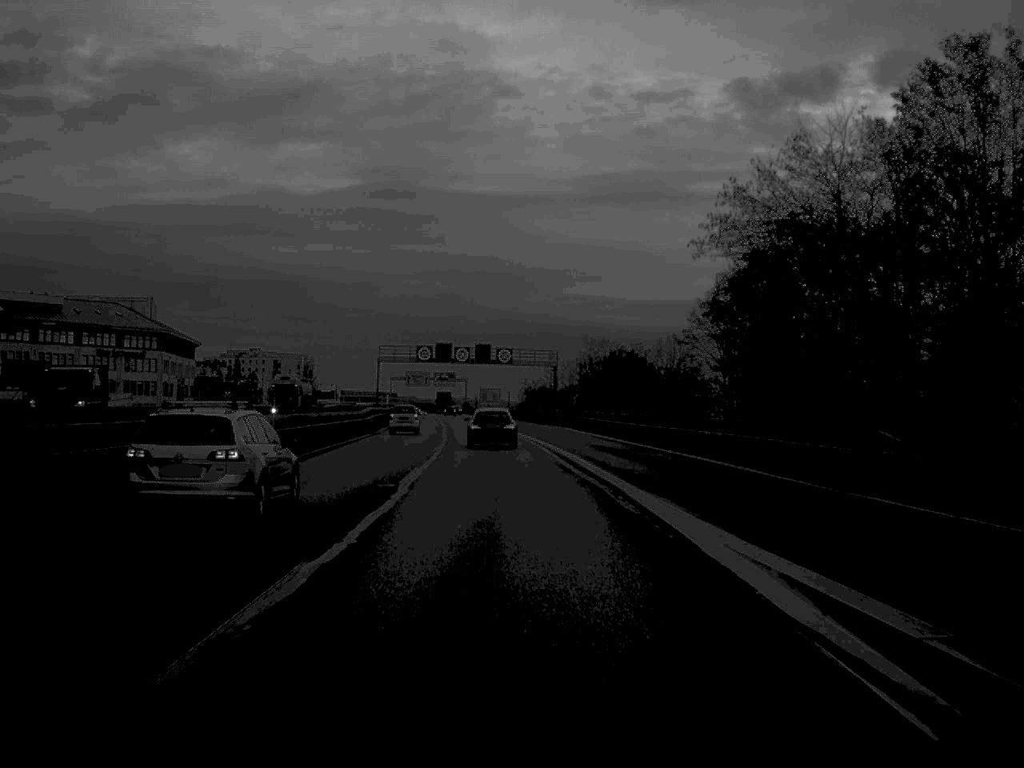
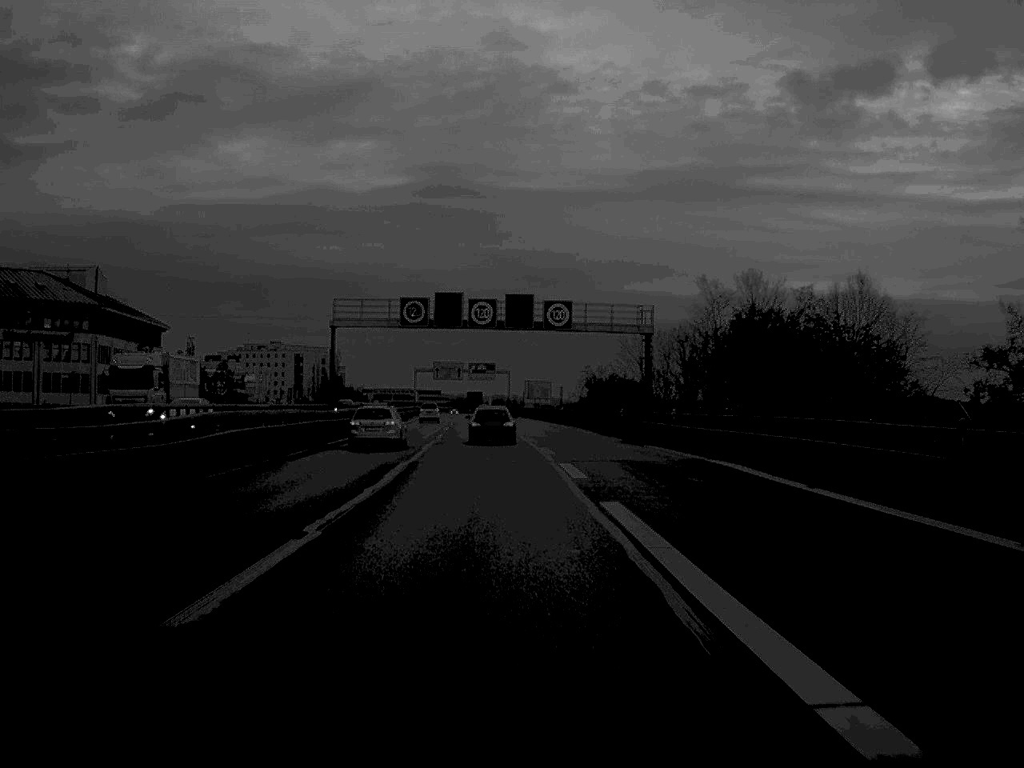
(-1.0, +52.5) m; -2°
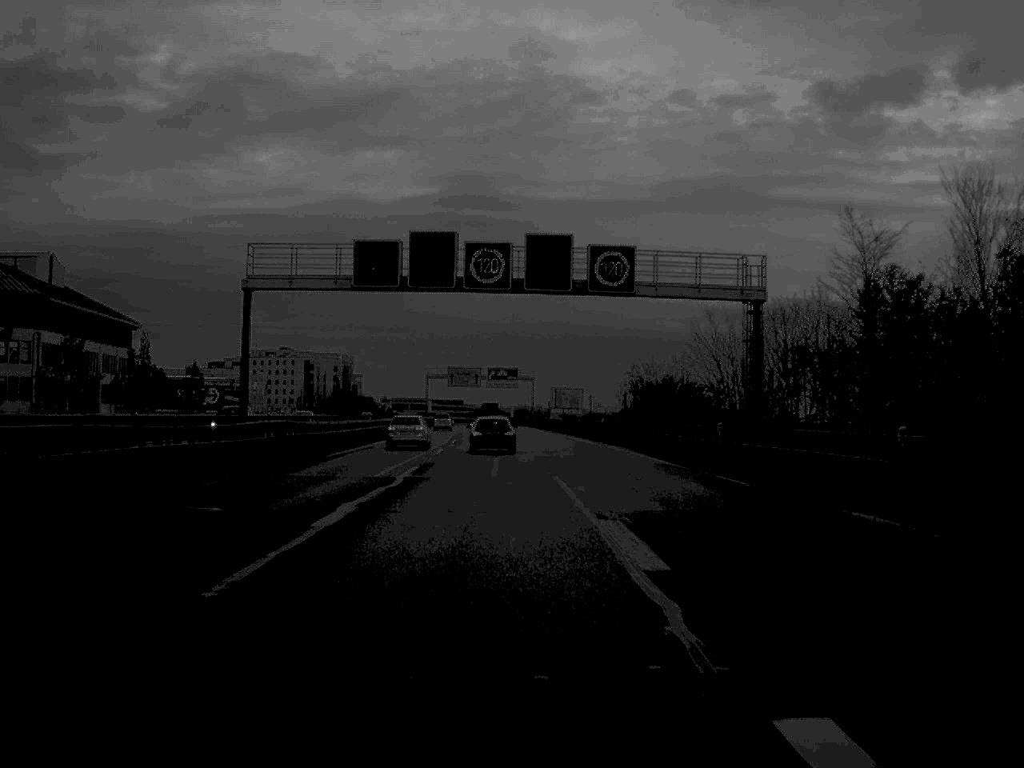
(-0.2, +25.7) m; -1°
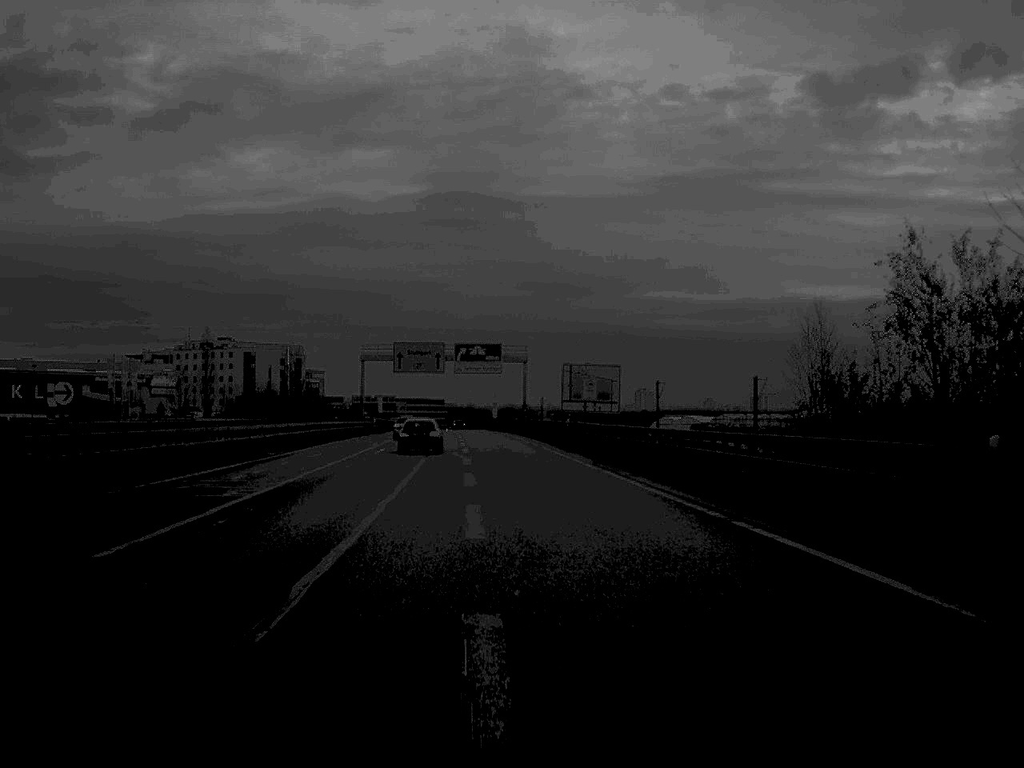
(-0.1, +67.9) m; +1°
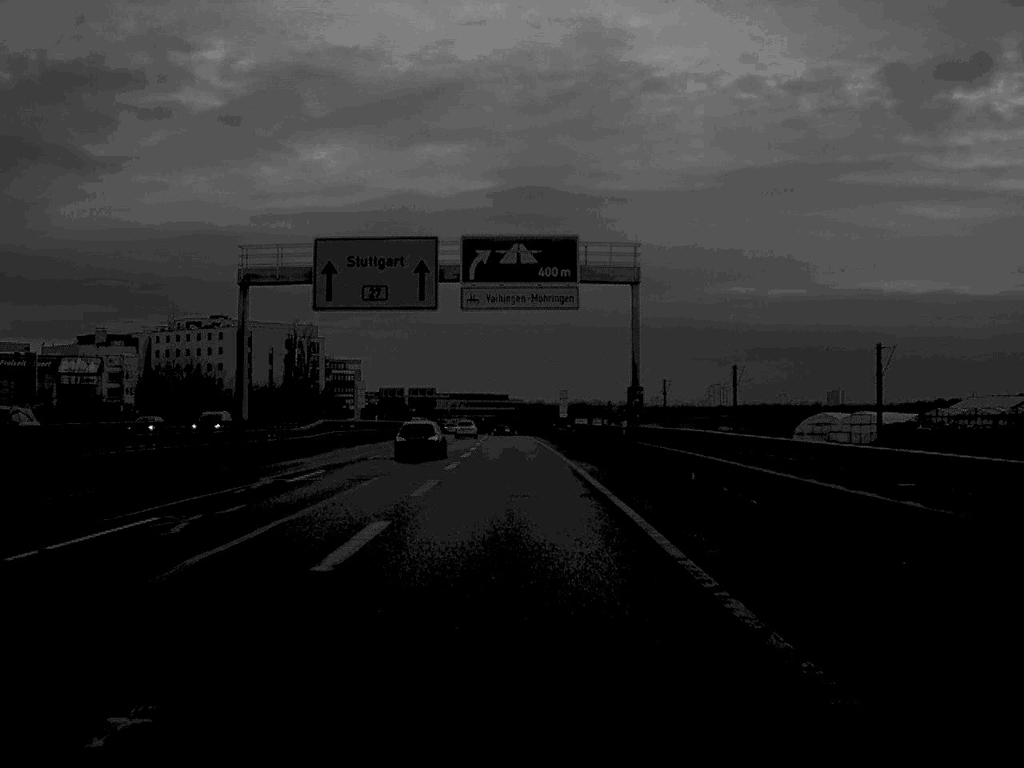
(-1.7, +74.9) m; -3°
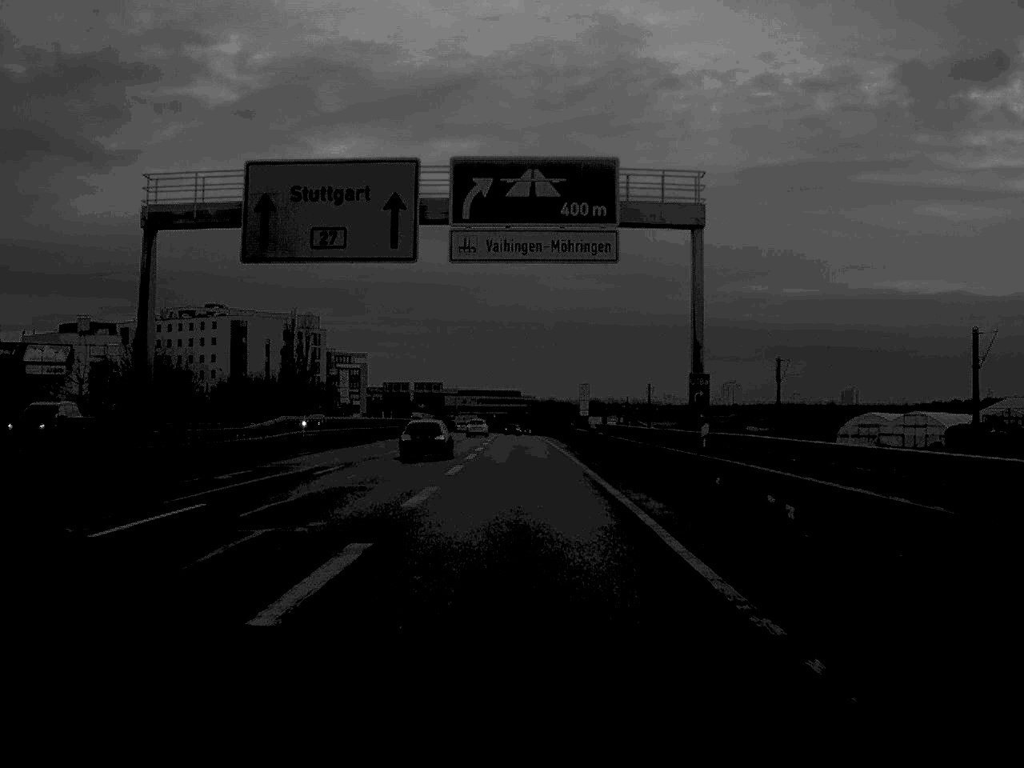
(-0.1, +15.4) m; -1°
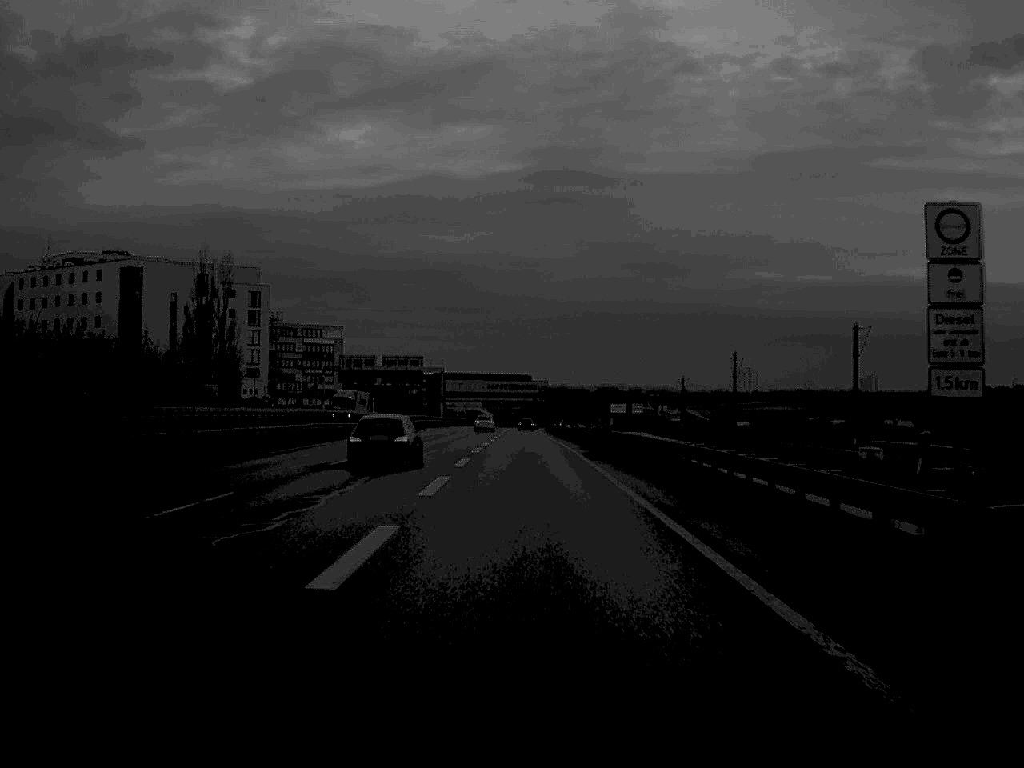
(-0.5, +70.1) m; 0°
